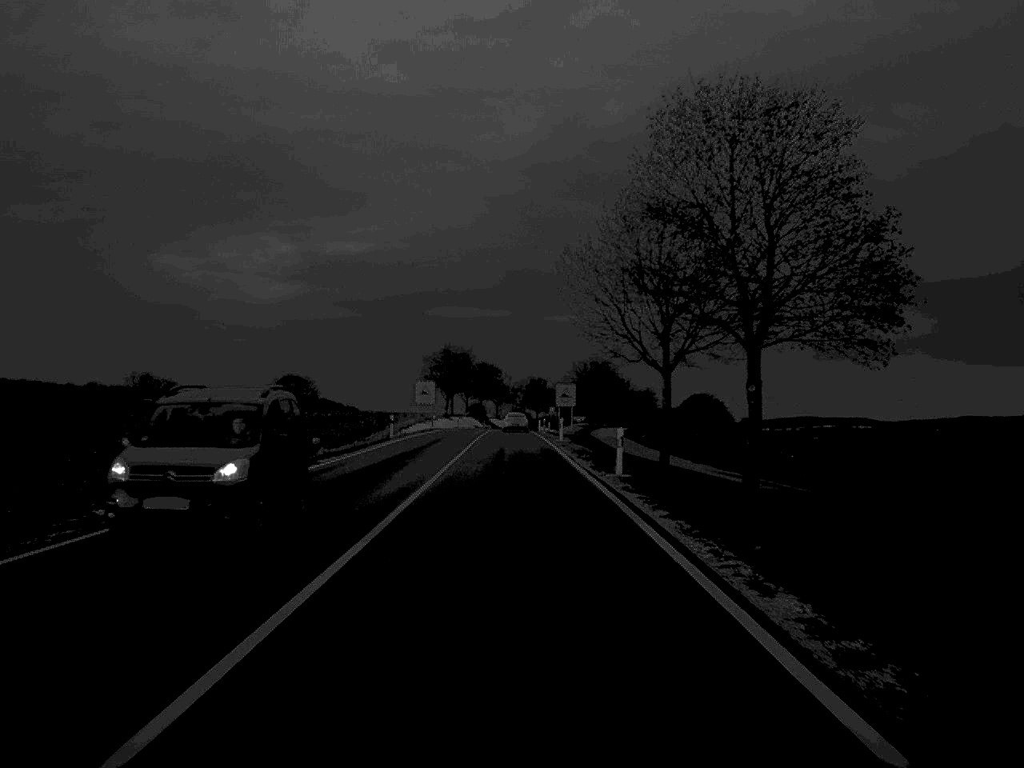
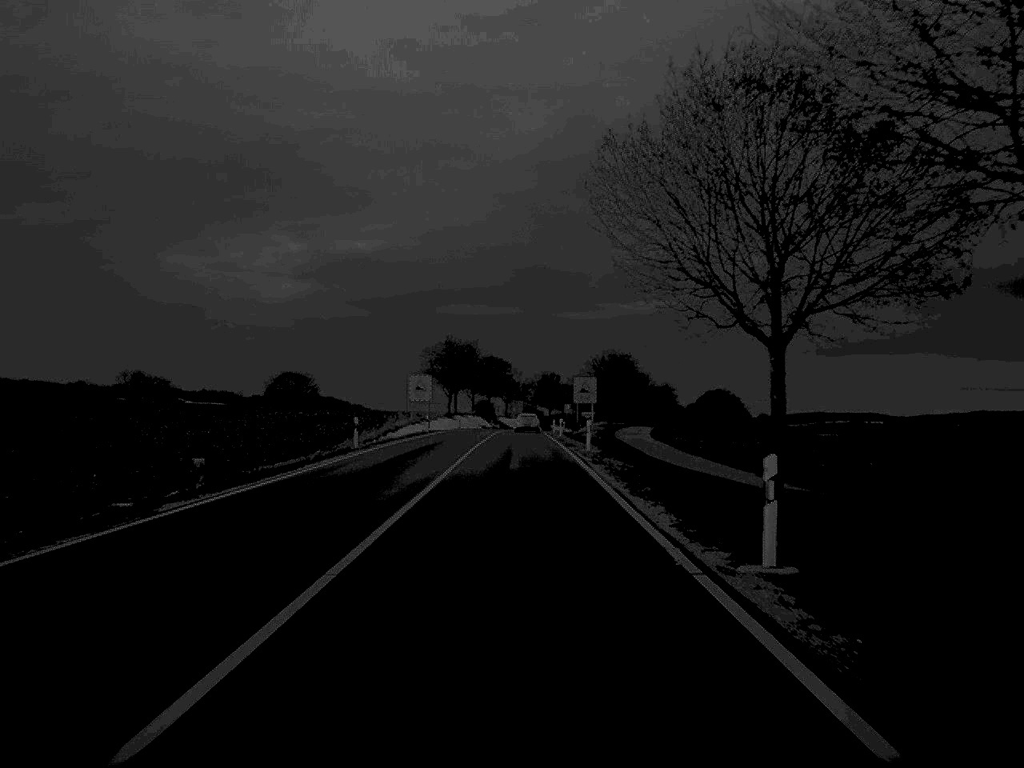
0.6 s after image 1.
(-0.1, +17.1) m; 0°
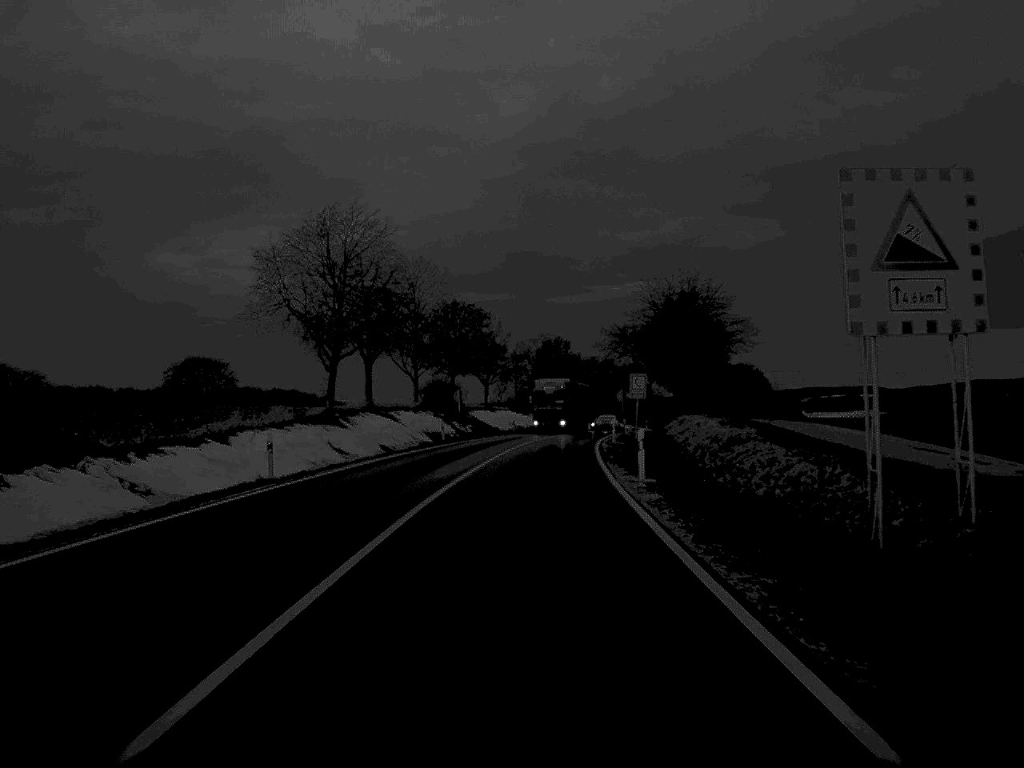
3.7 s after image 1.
(-0.1, +84.0) m; 0°
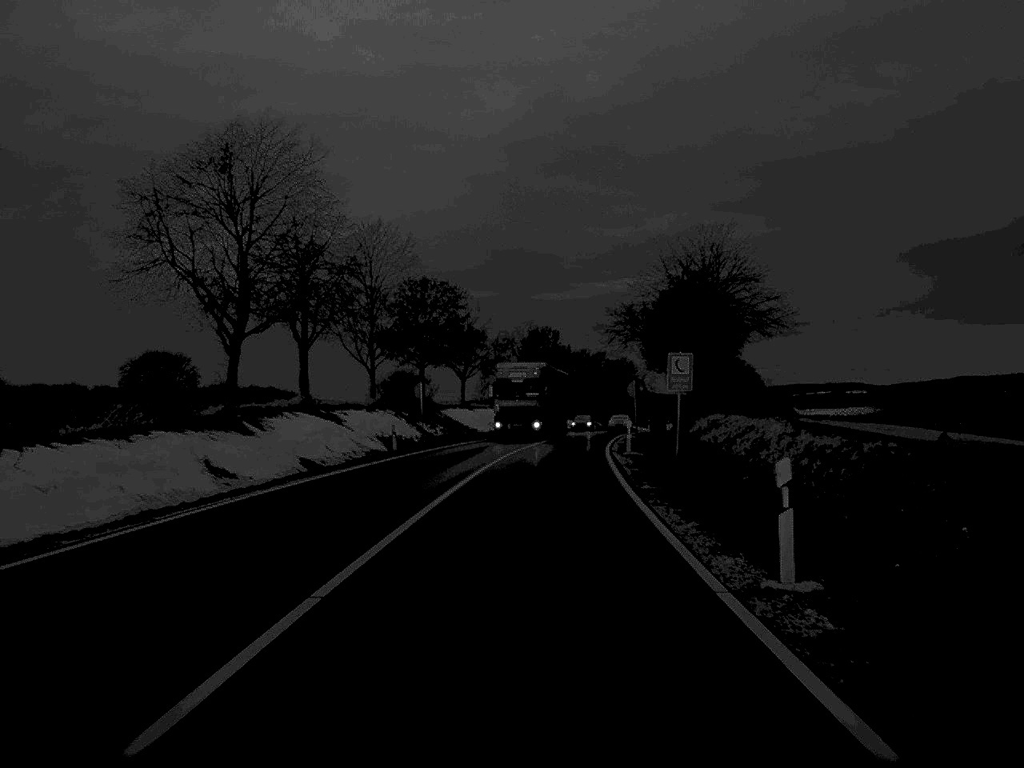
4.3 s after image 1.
(+0.1, +16.7) m; +1°
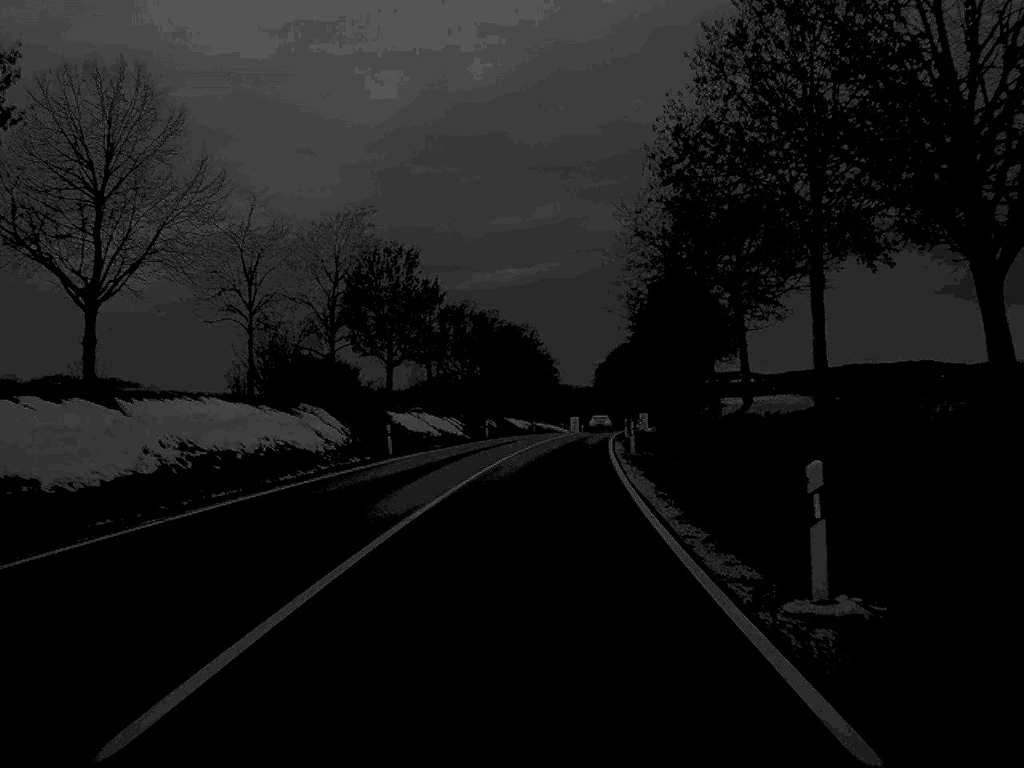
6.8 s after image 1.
(+3.2, +68.0) m; +5°
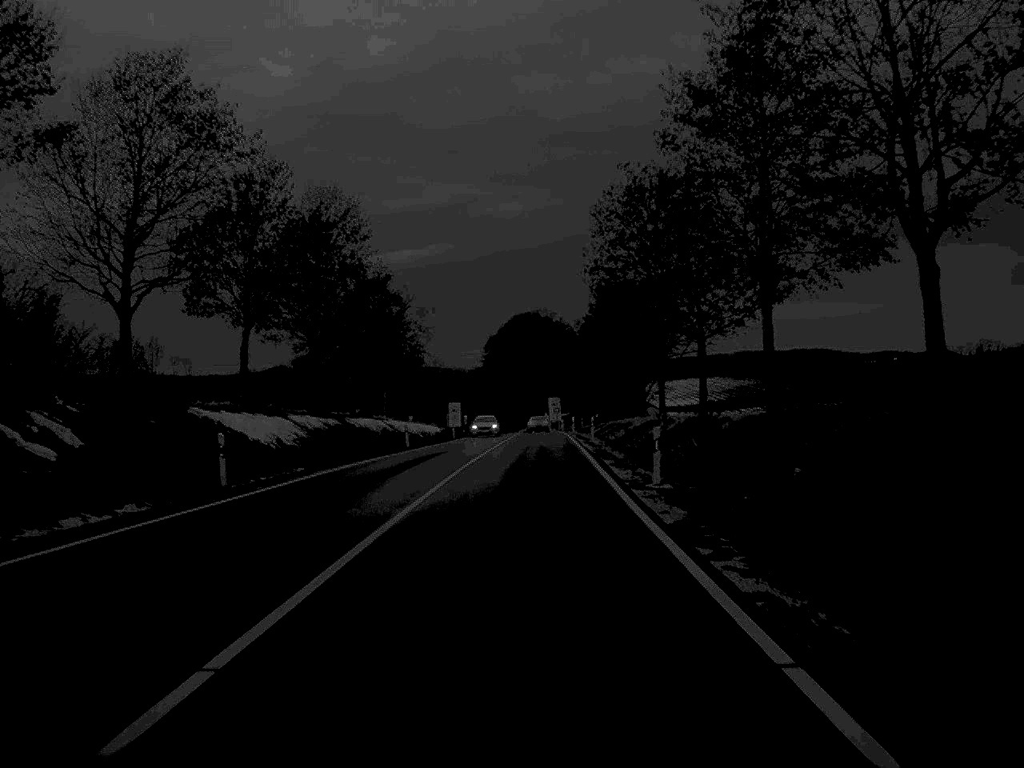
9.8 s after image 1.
(+4.3, +84.9) m; +5°
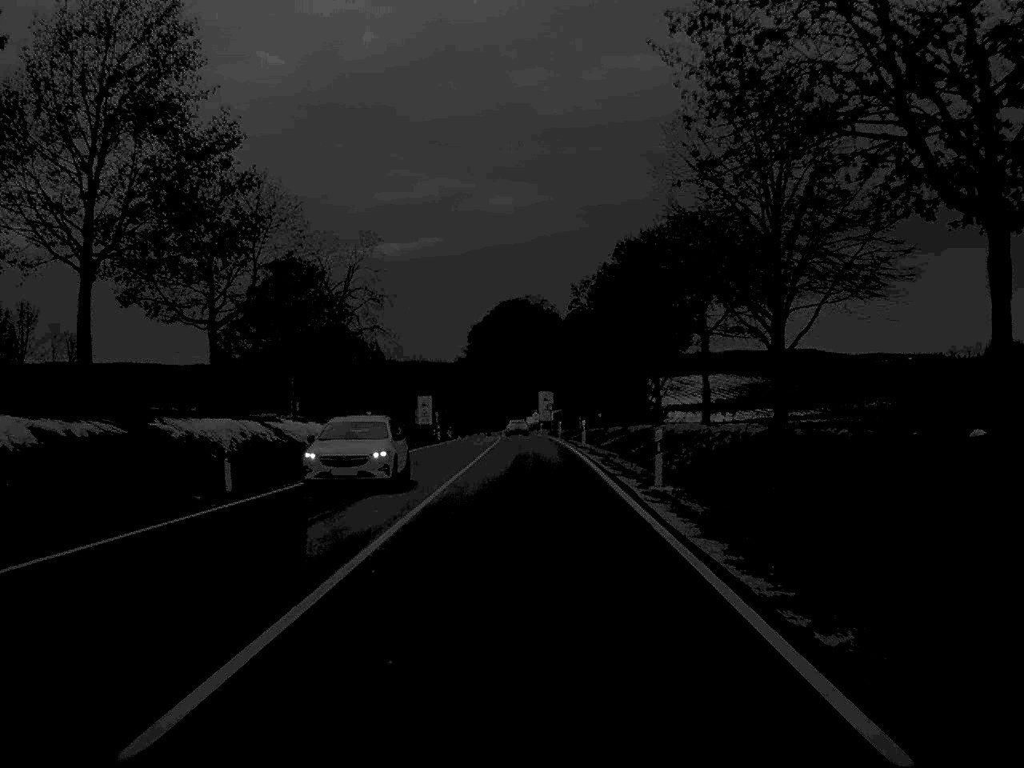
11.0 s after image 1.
(+0.2, +33.2) m; +1°
